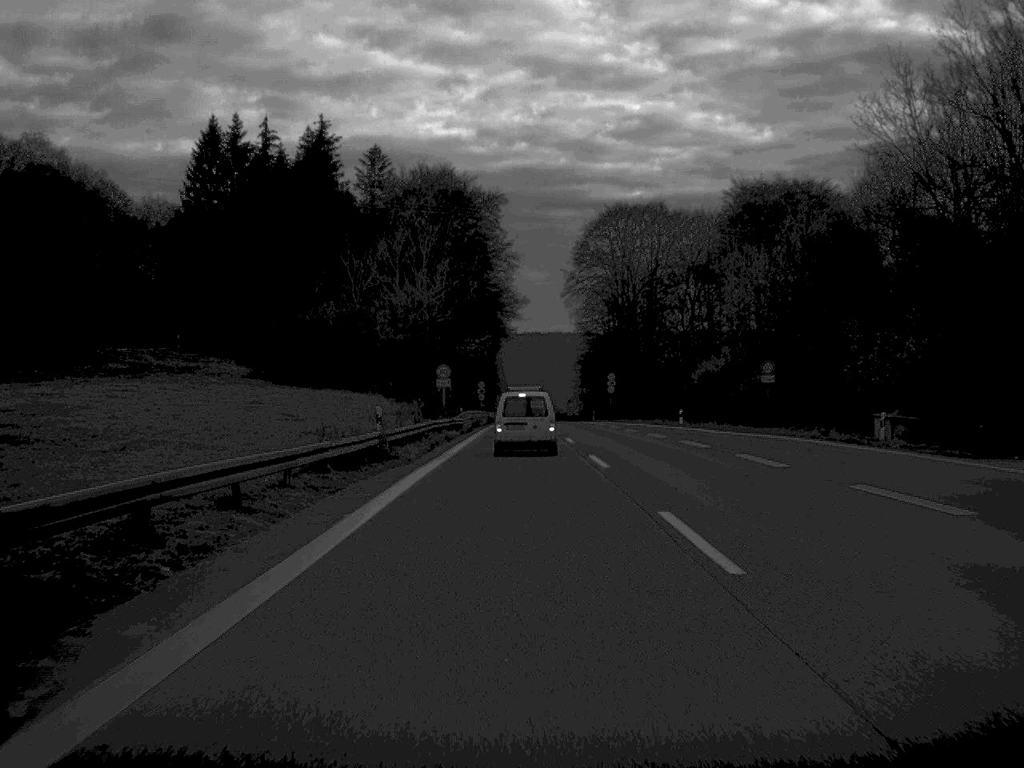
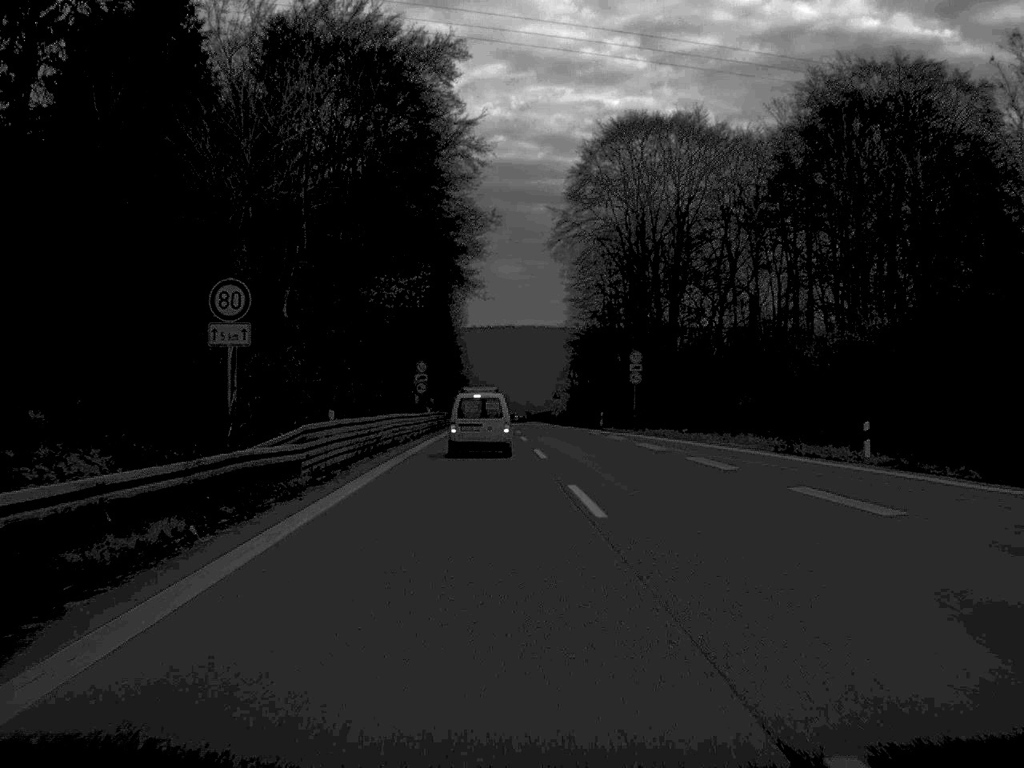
(+0.2, +47.4) m; +1°
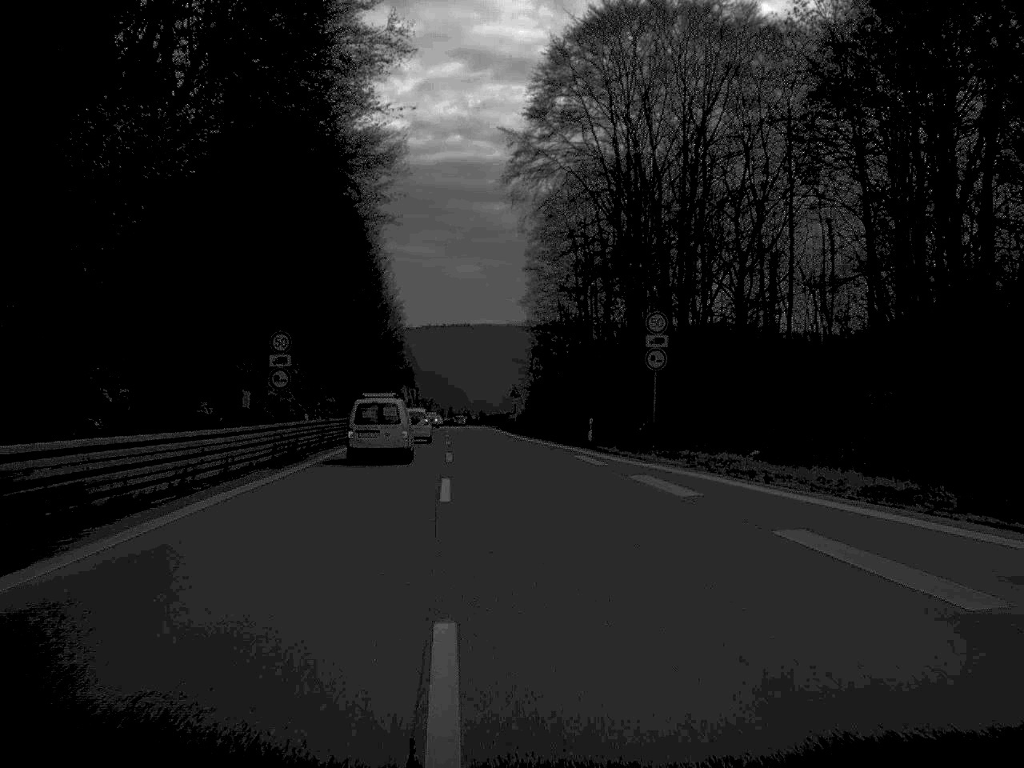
(+0.6, +31.5) m; +2°
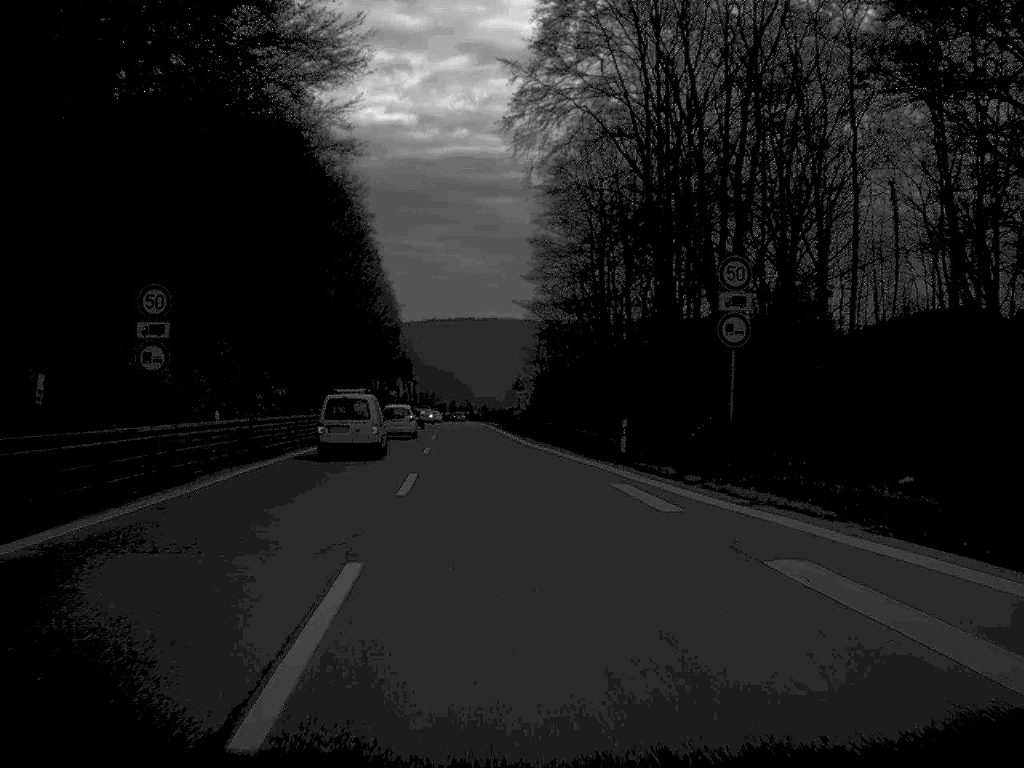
(0.0, +15.0) m; 0°
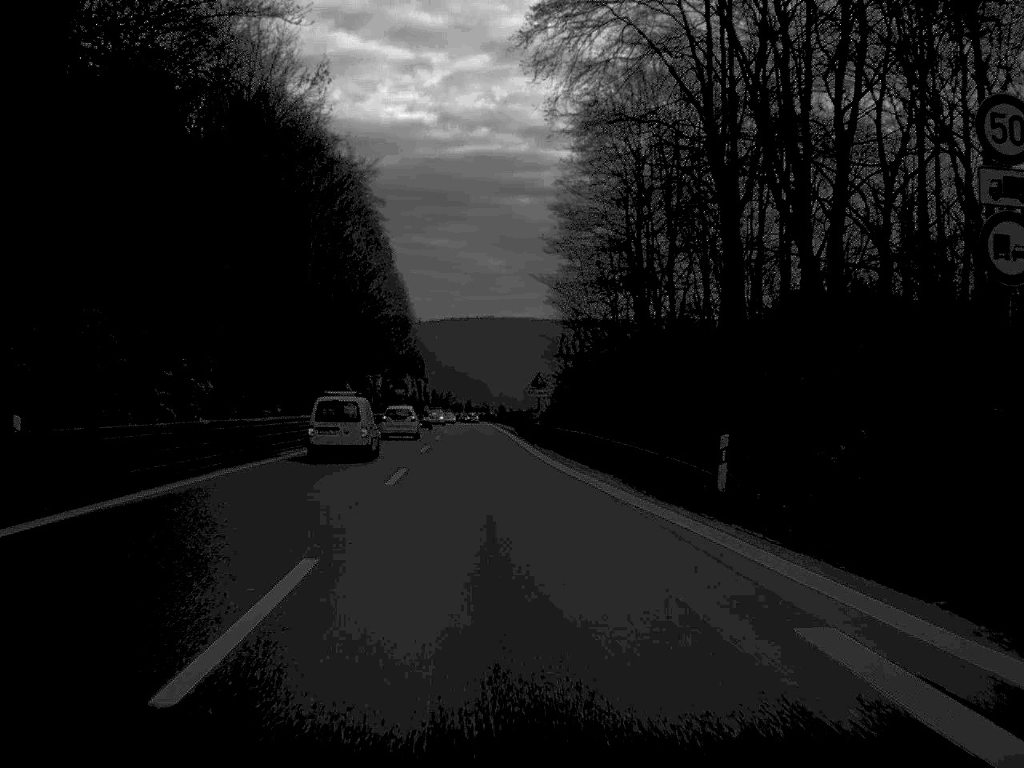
(-0.1, +15.0) m; -1°
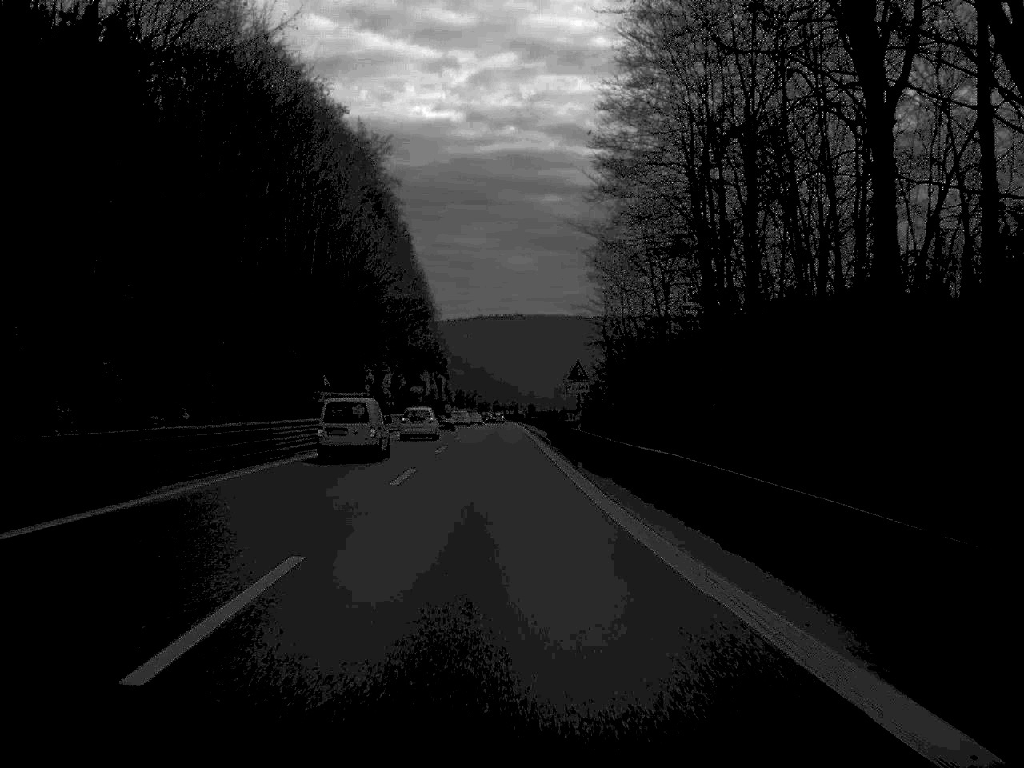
(-0.2, +17.2) m; -1°
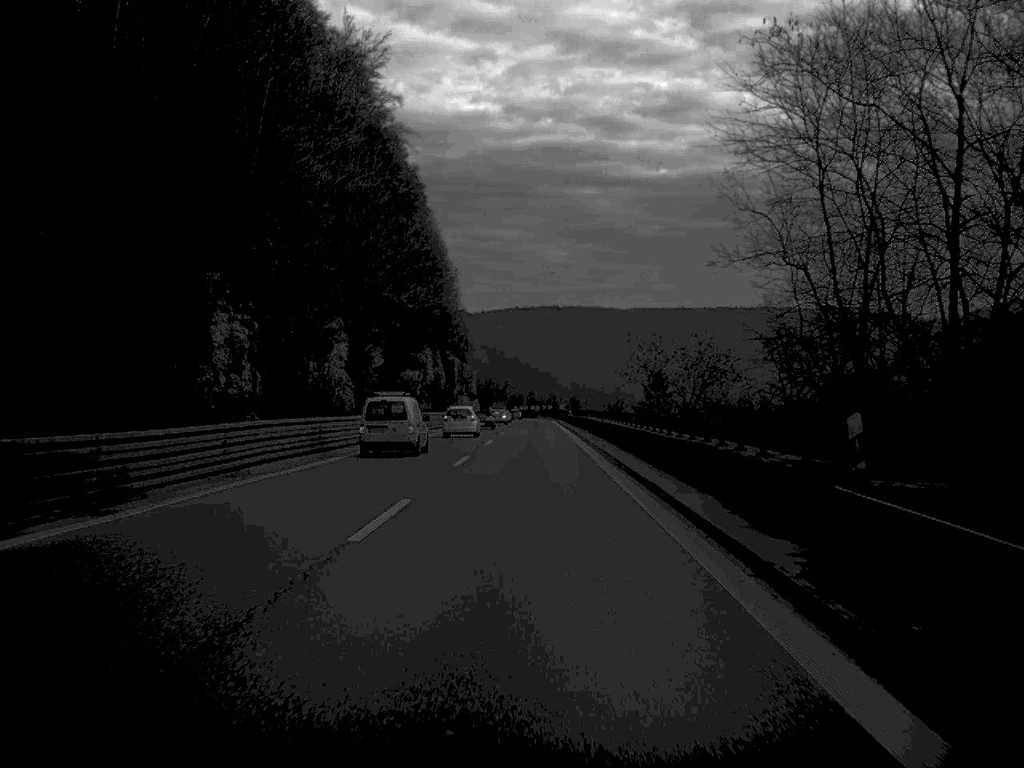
(-0.9, +46.5) m; -1°
